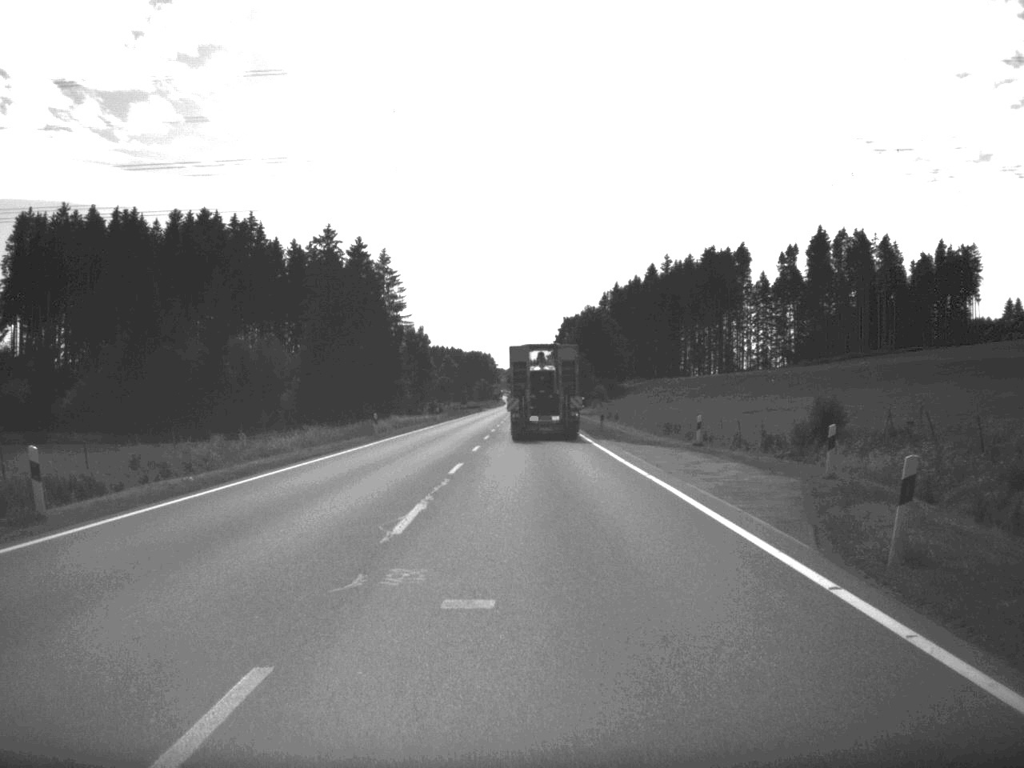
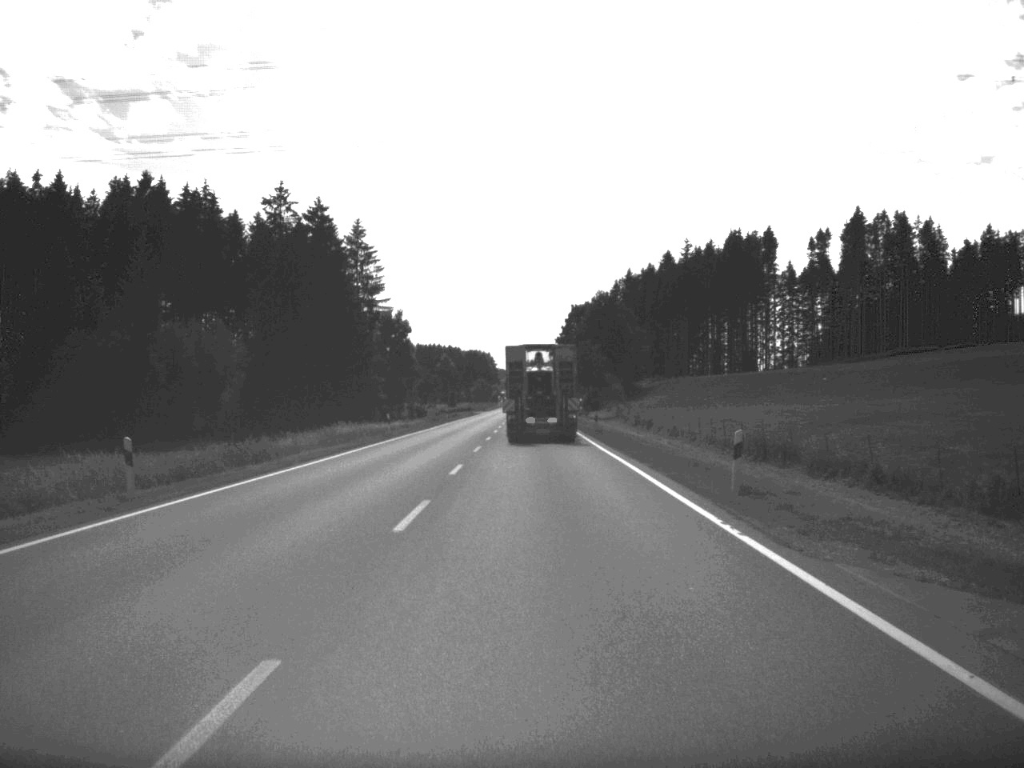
(-0.1, +35.2) m; 0°
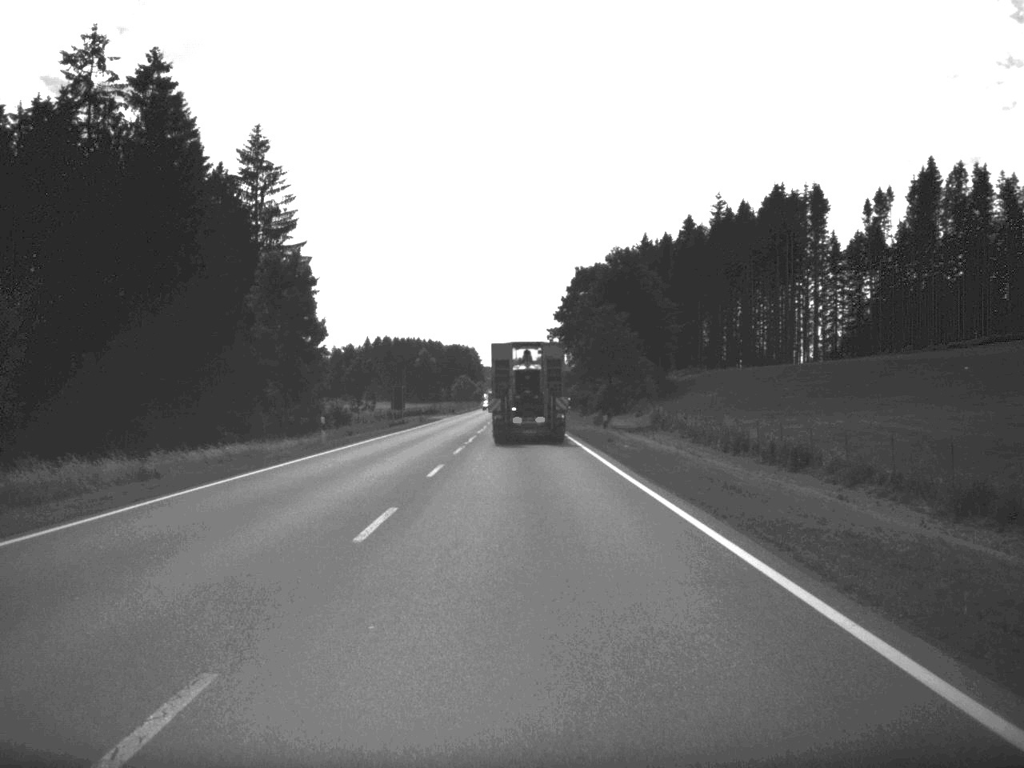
(+0.1, +60.1) m; 0°
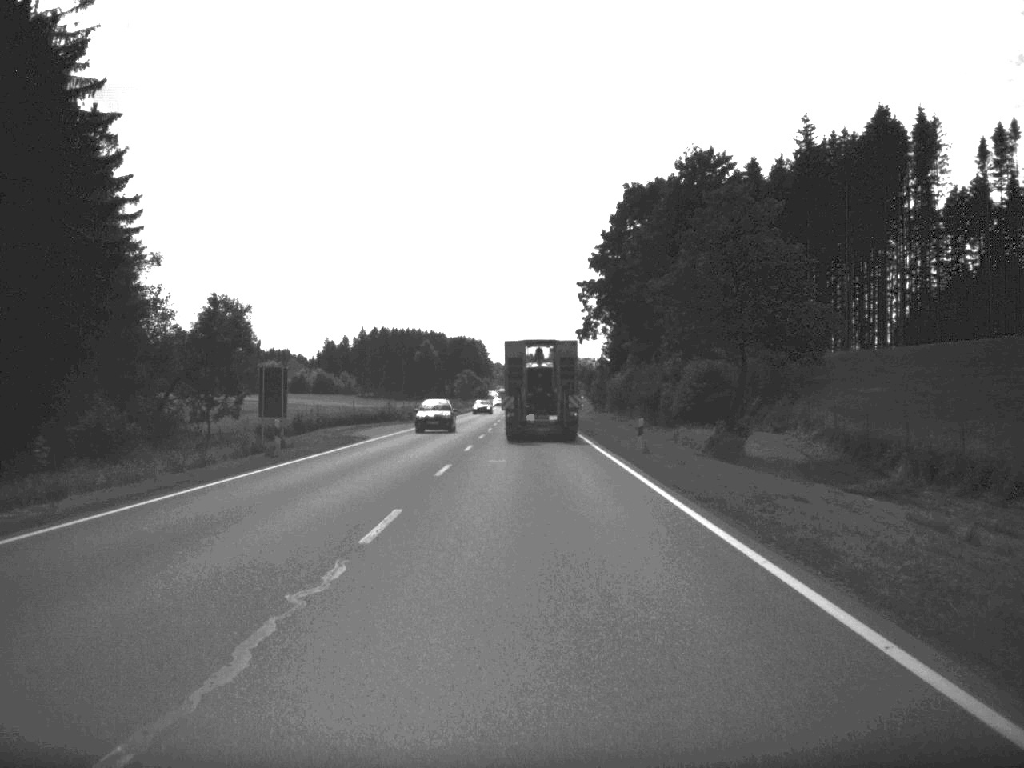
(-0.6, +59.3) m; -1°
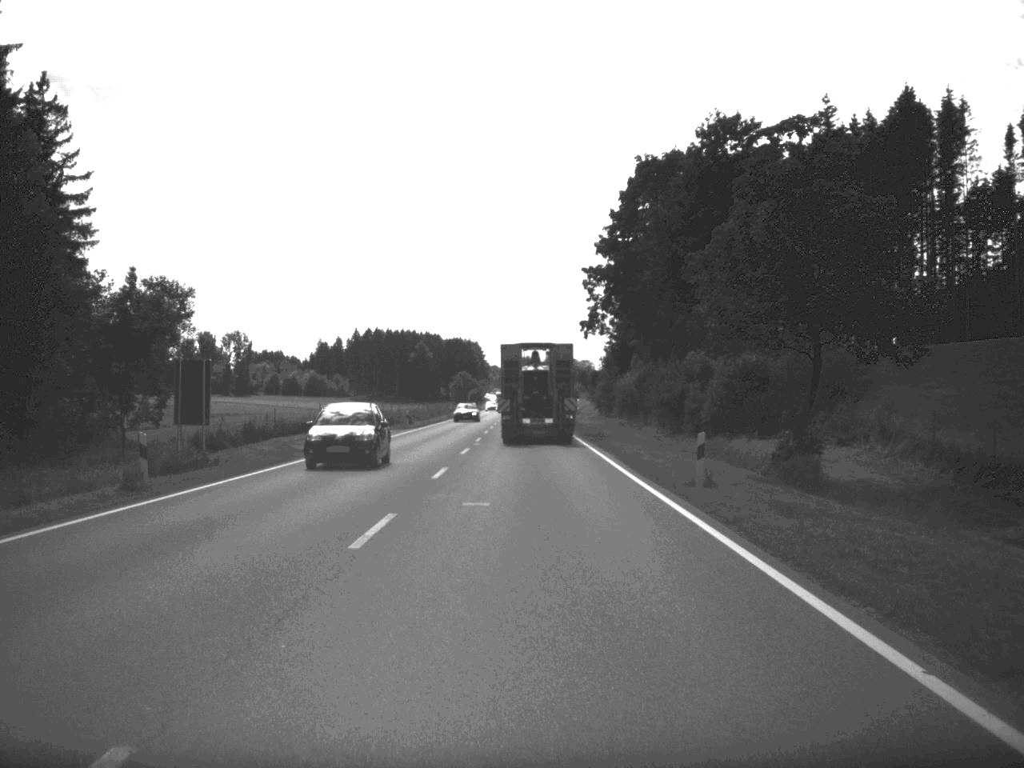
(0.0, +12.2) m; 0°
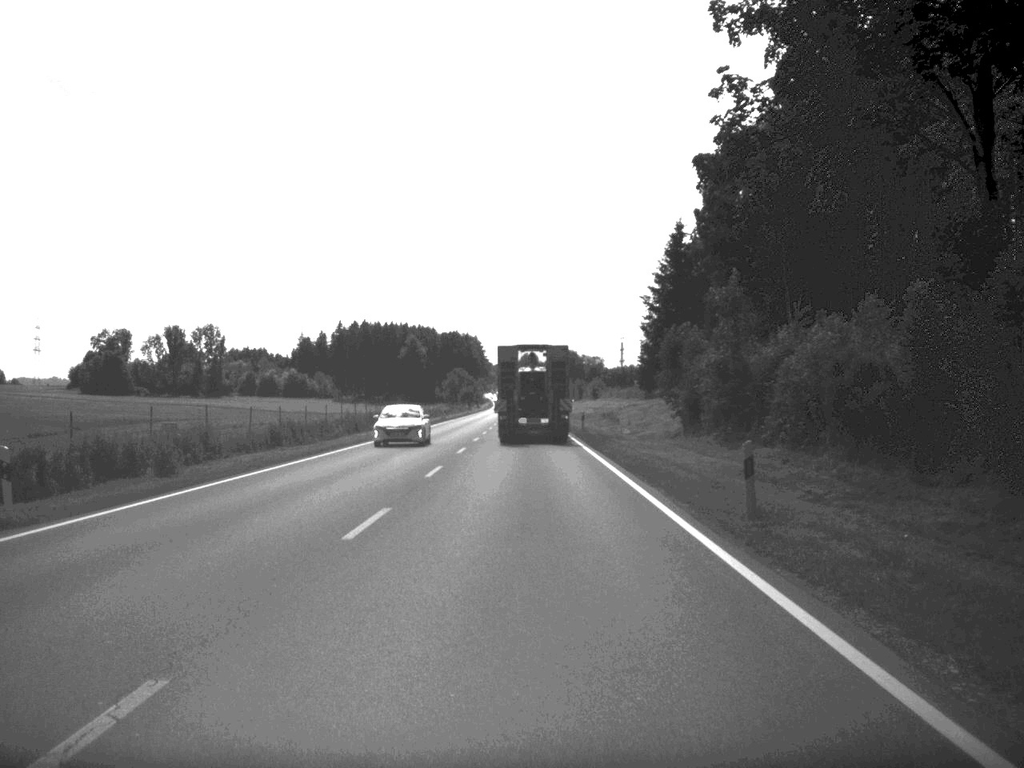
(0.0, +58.0) m; -1°
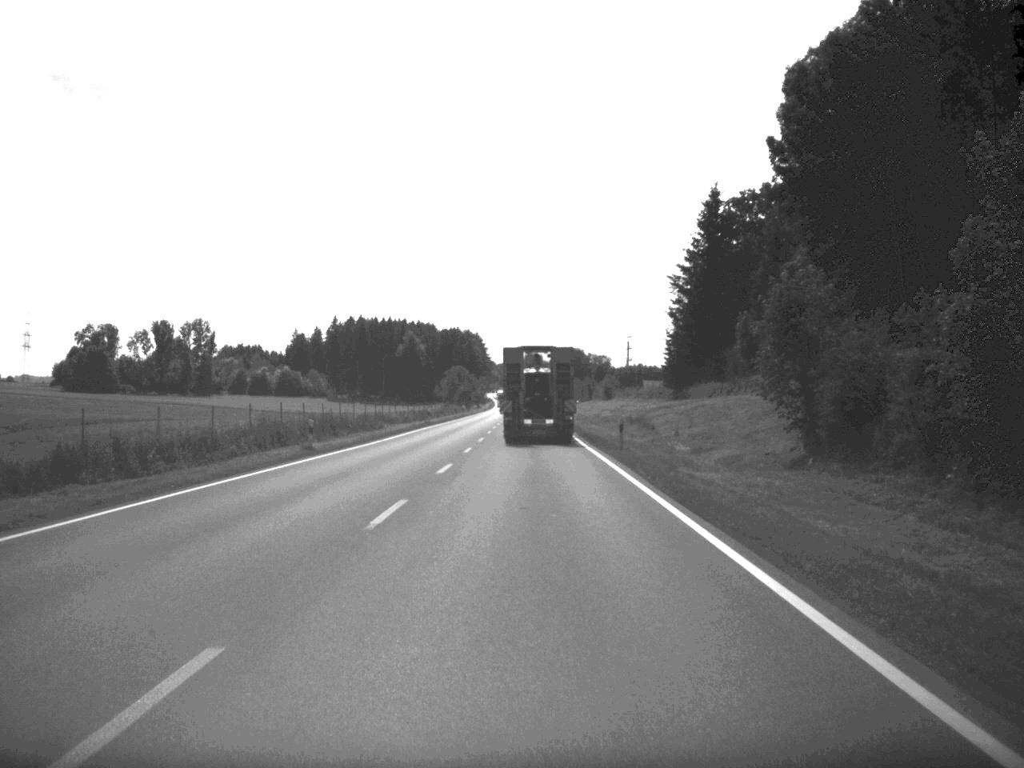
(-0.1, +22.6) m; 0°
